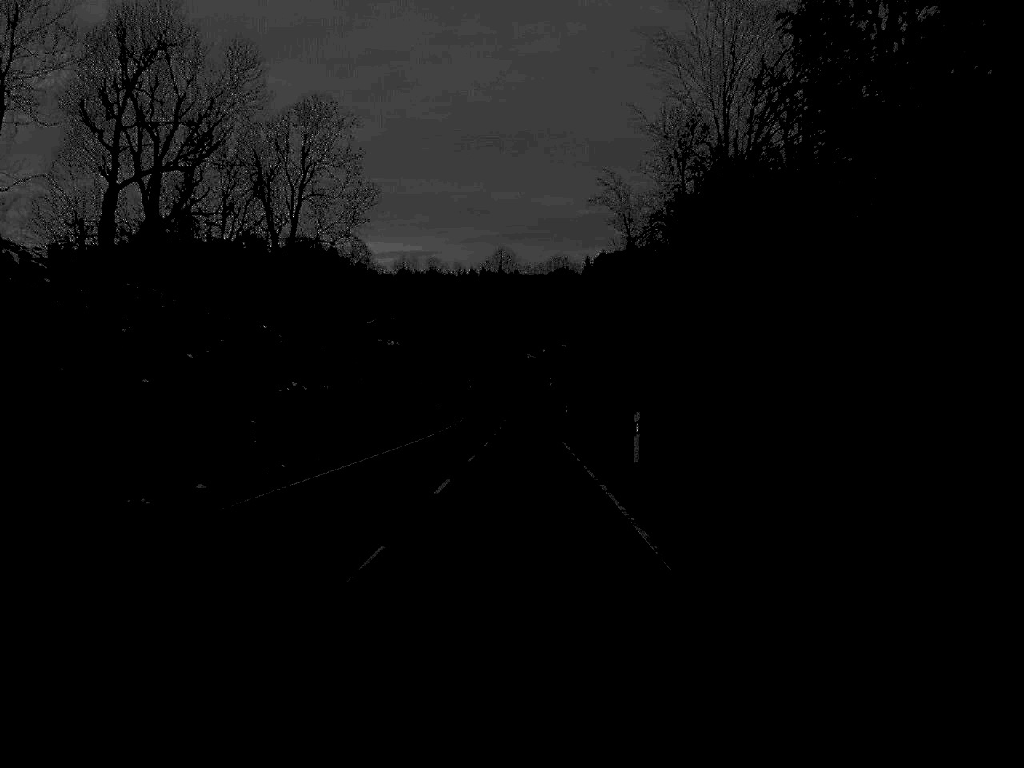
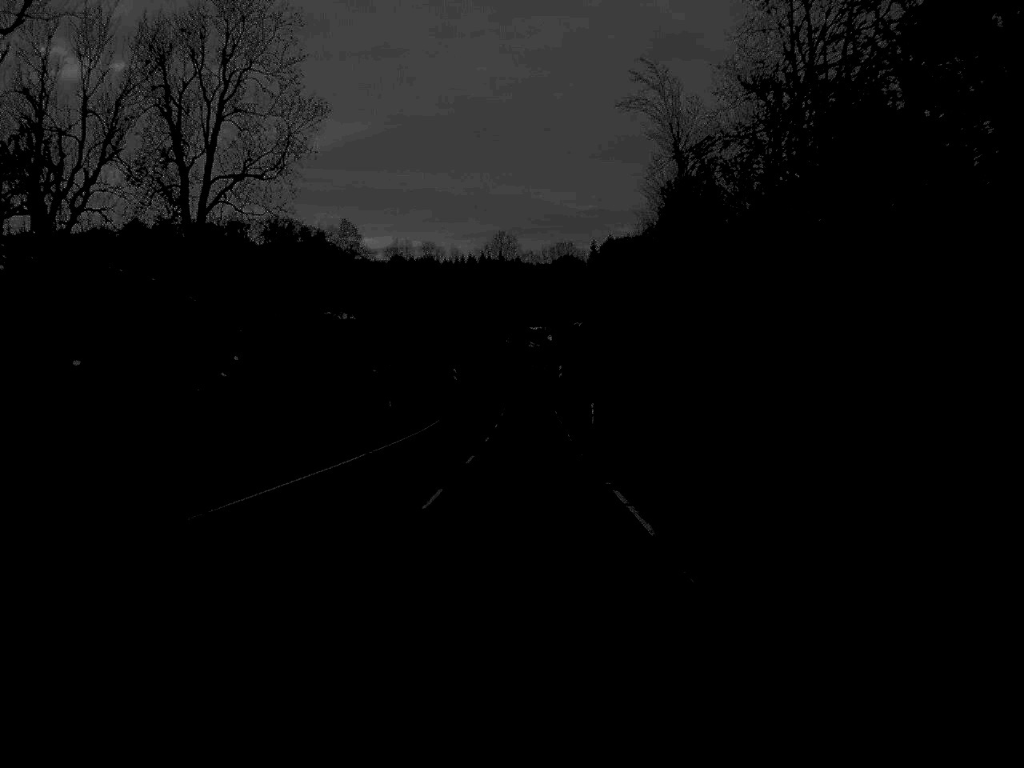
(0.0, +27.5) m; 0°
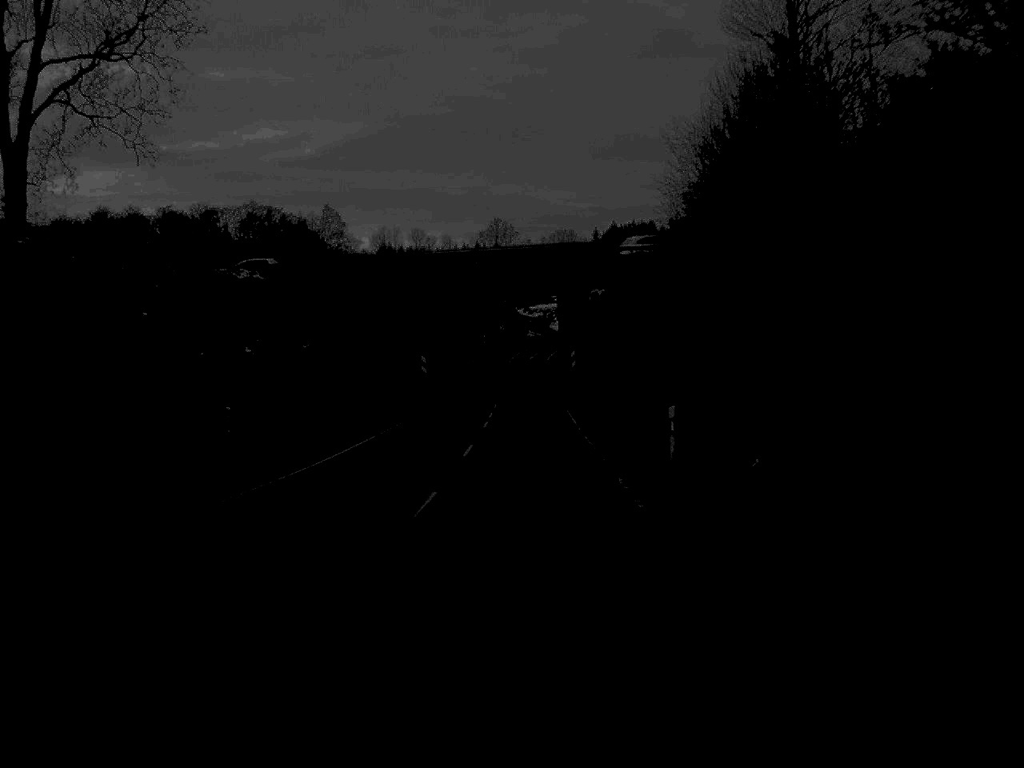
(0.0, +26.3) m; 0°
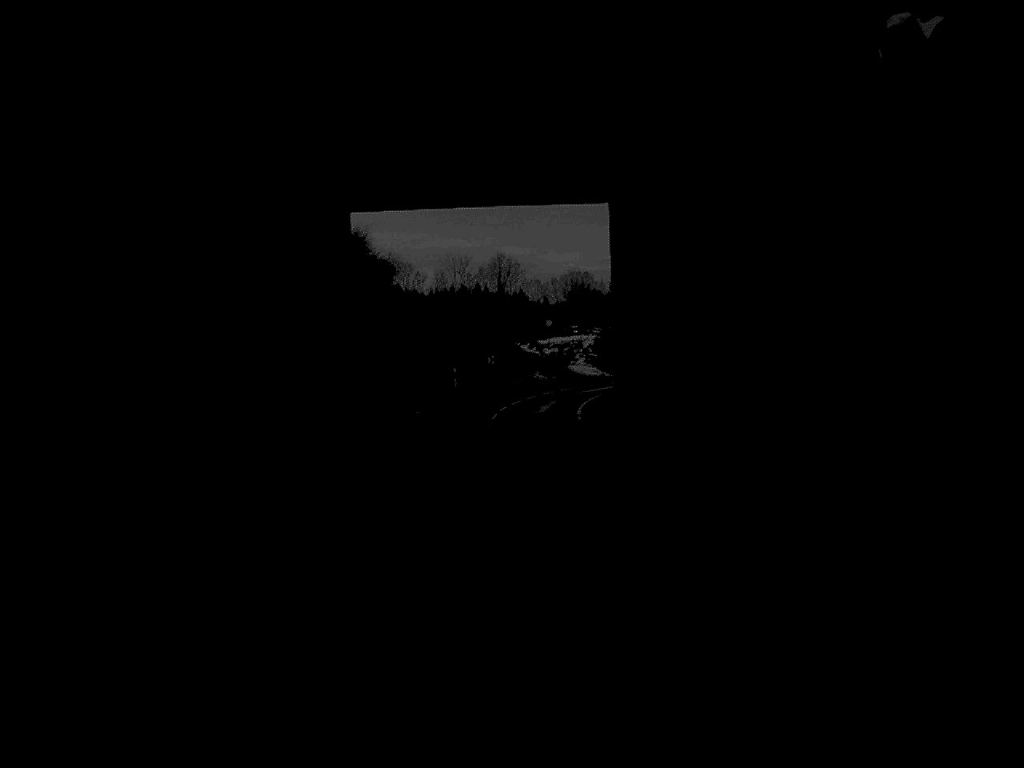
(0.0, +52.2) m; 0°
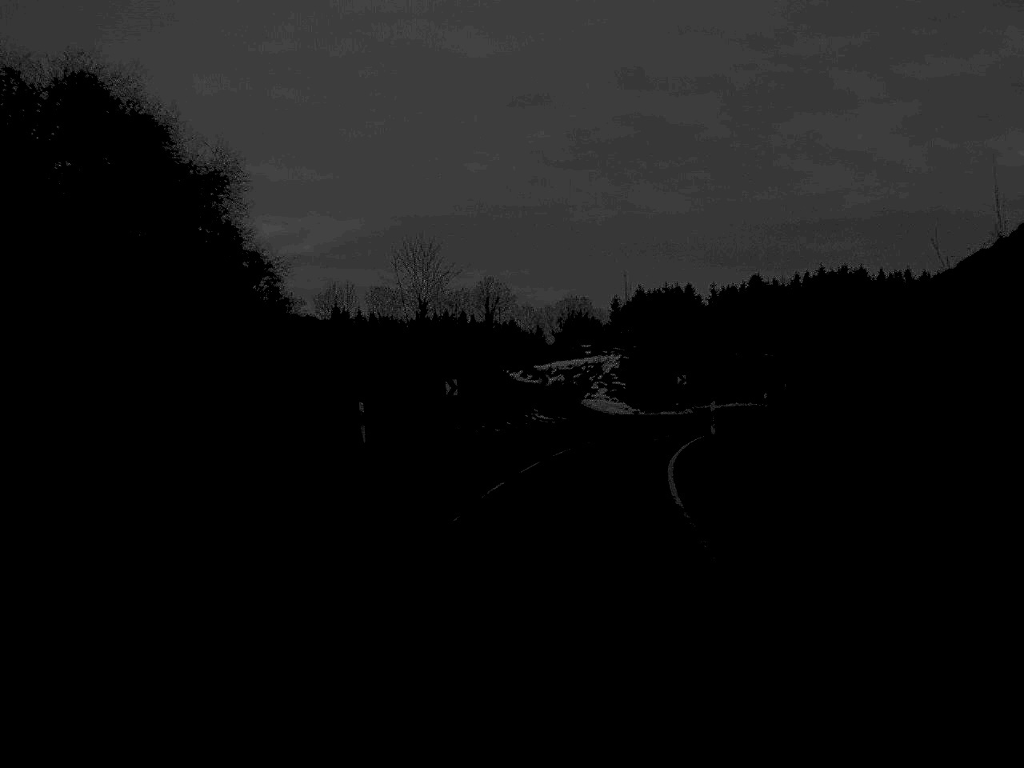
(0.0, +33.5) m; +1°
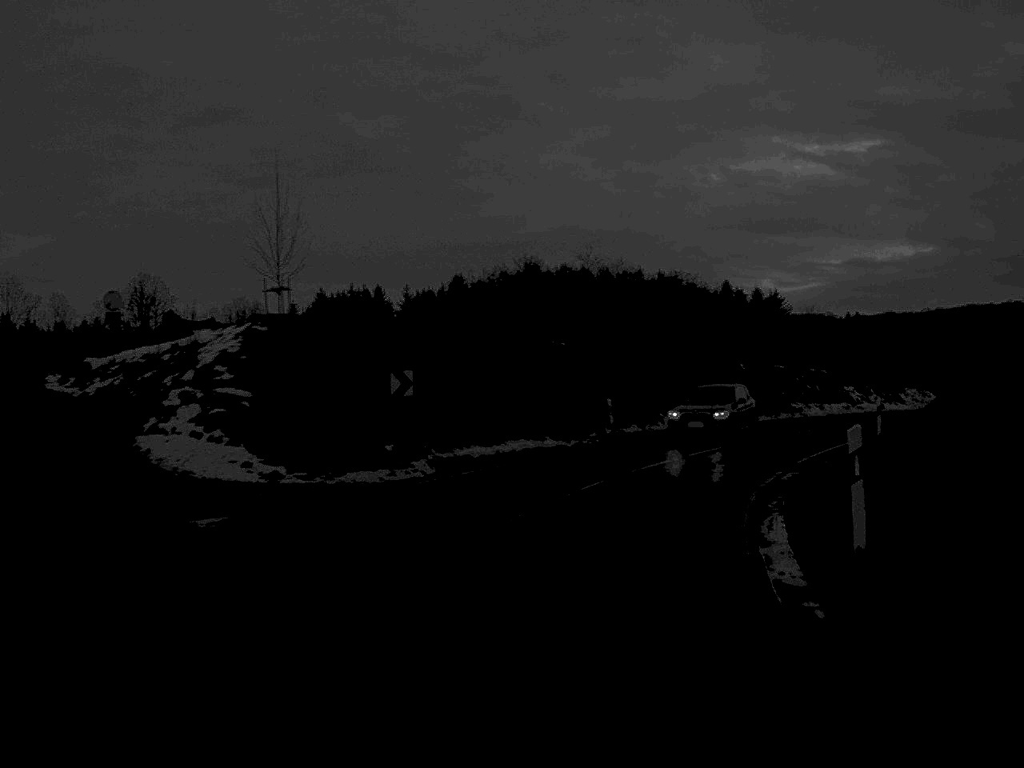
(+4.1, +41.1) m; +14°
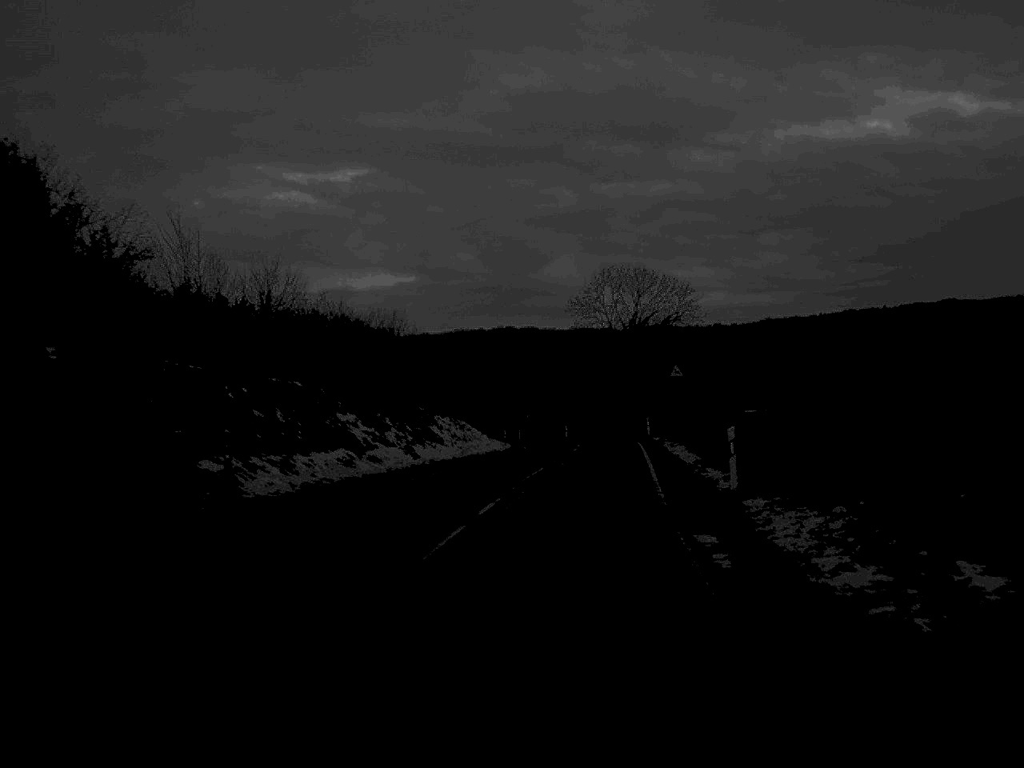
(+9.1, +39.7) m; +23°
